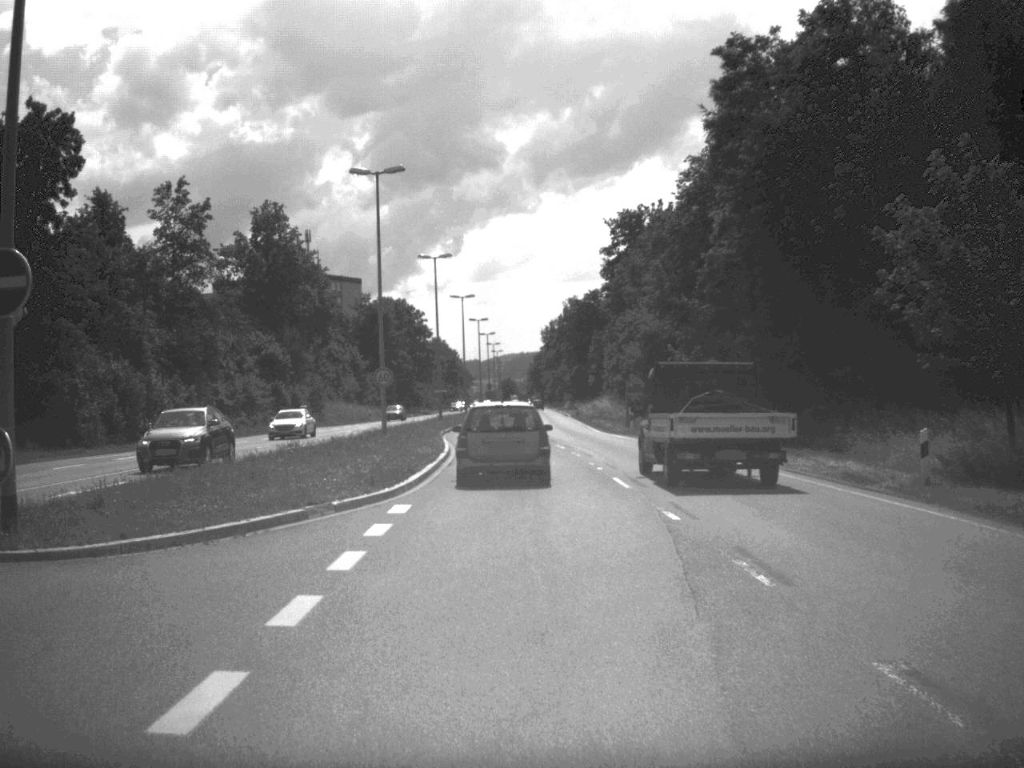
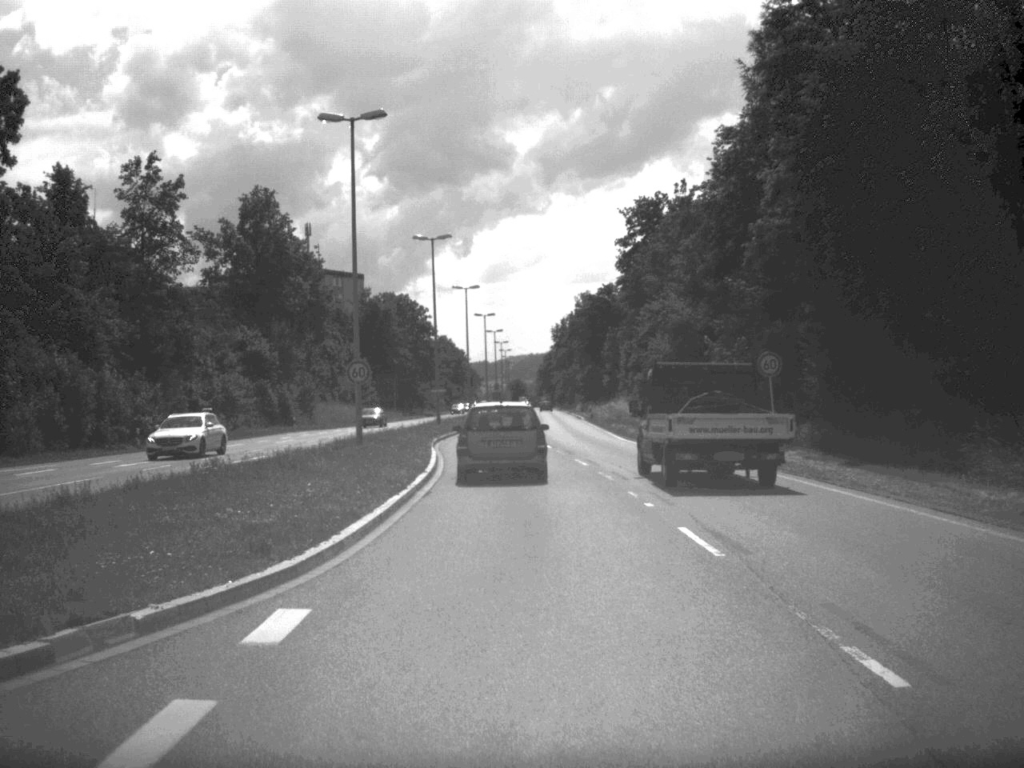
(0.0, +9.5) m; 0°
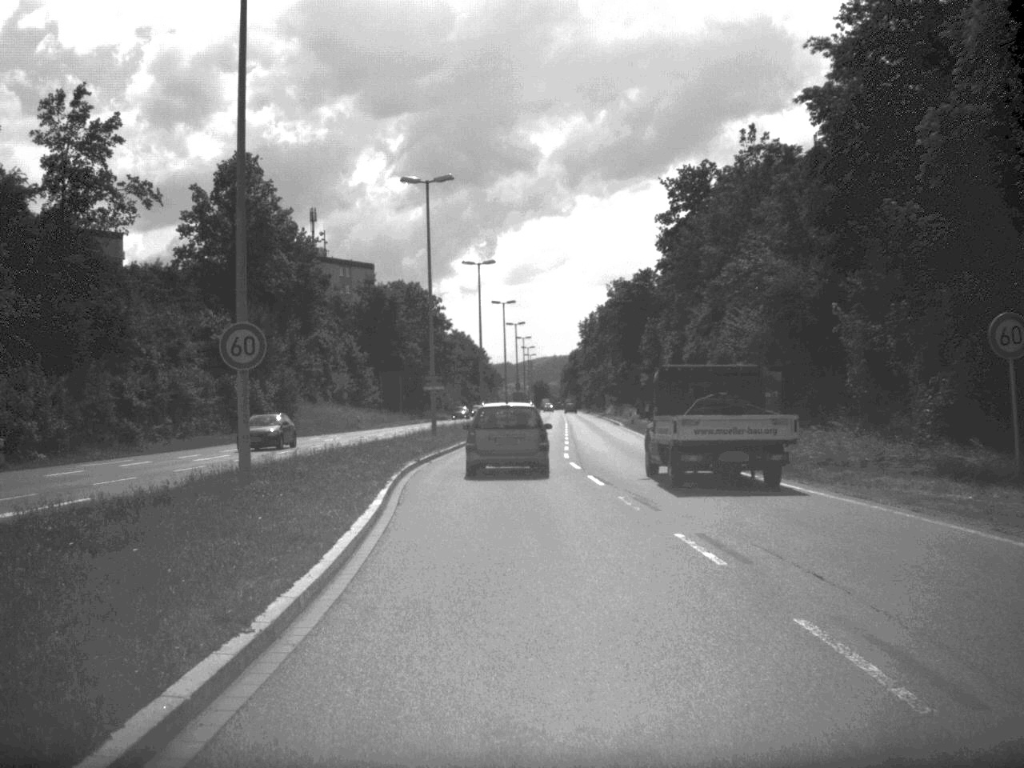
(-0.2, +18.2) m; -1°
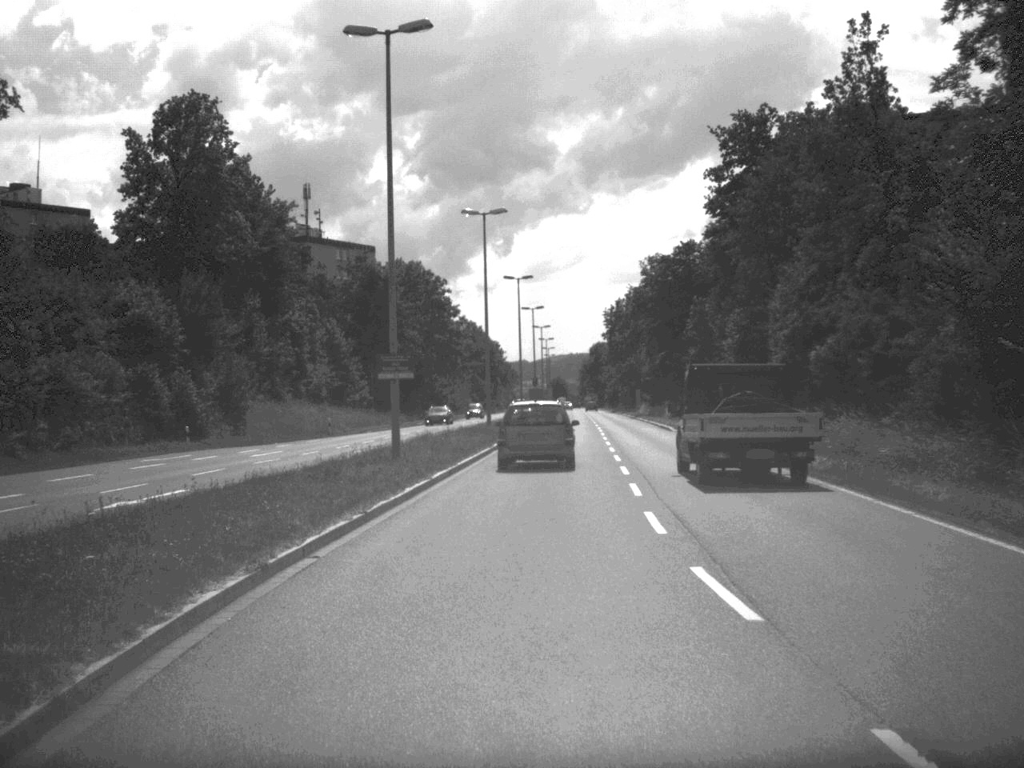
(-0.2, +20.5) m; -1°
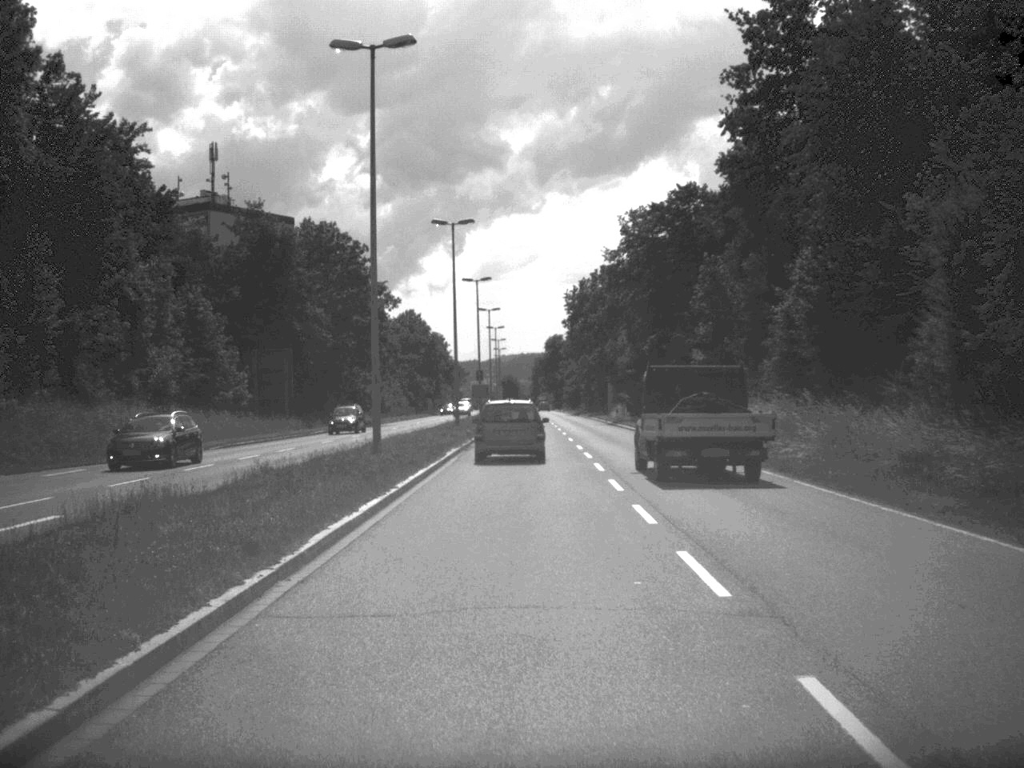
(+0.6, +28.0) m; +2°
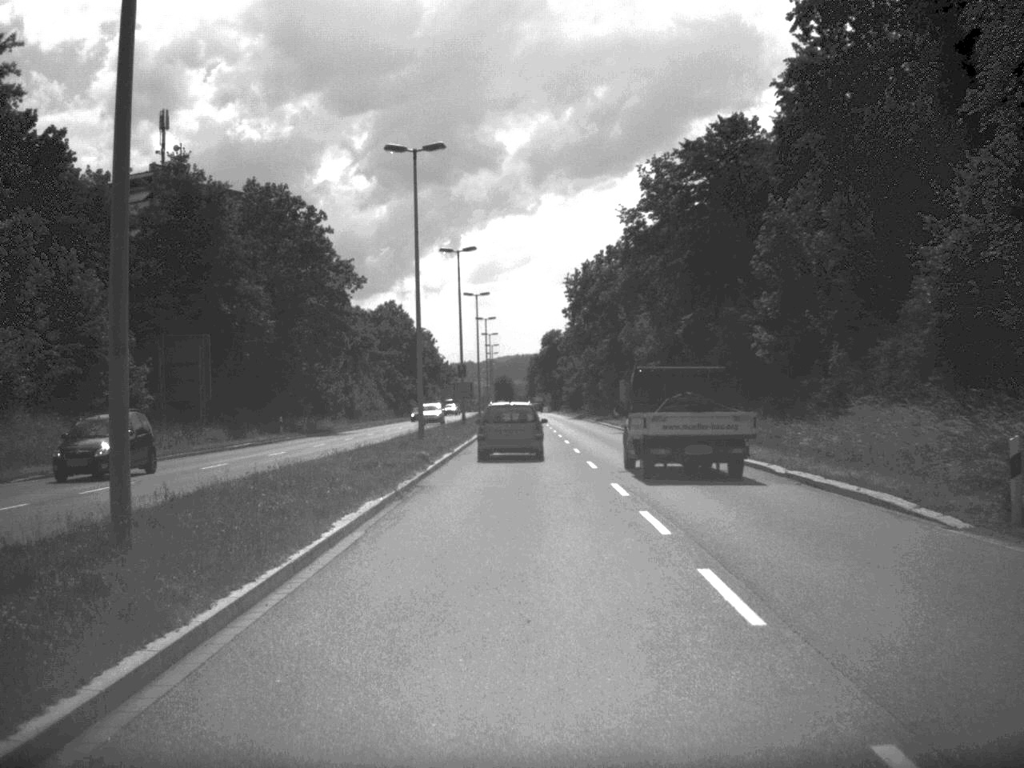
(0.0, +18.9) m; 0°
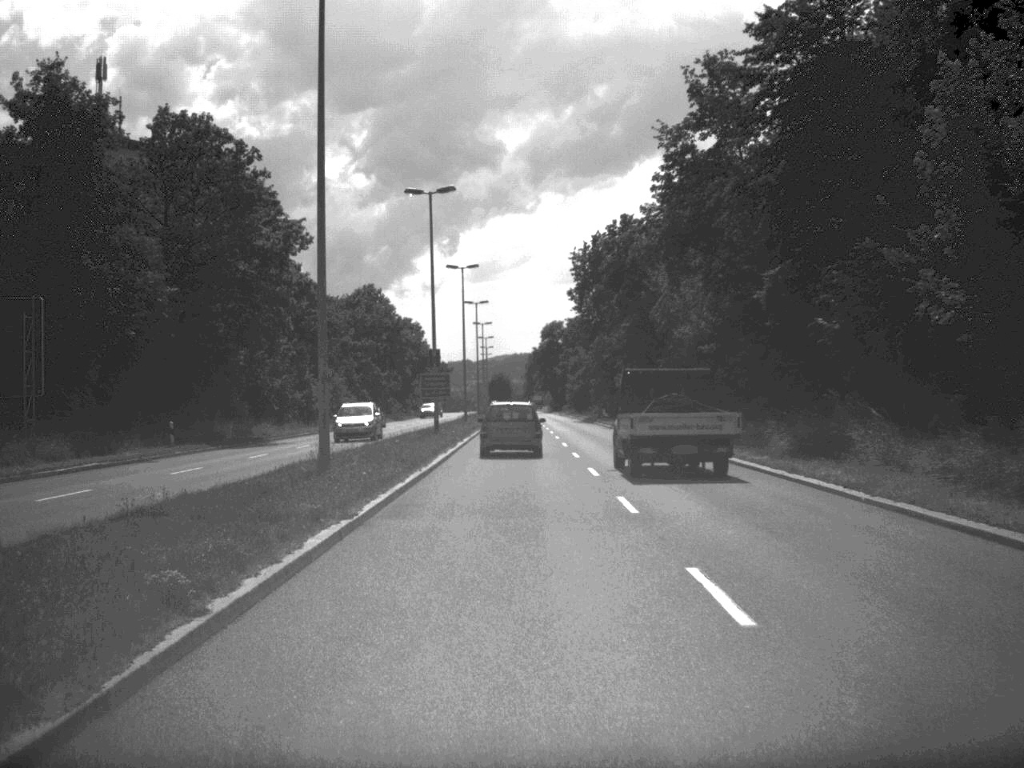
(0.0, +20.3) m; 0°
